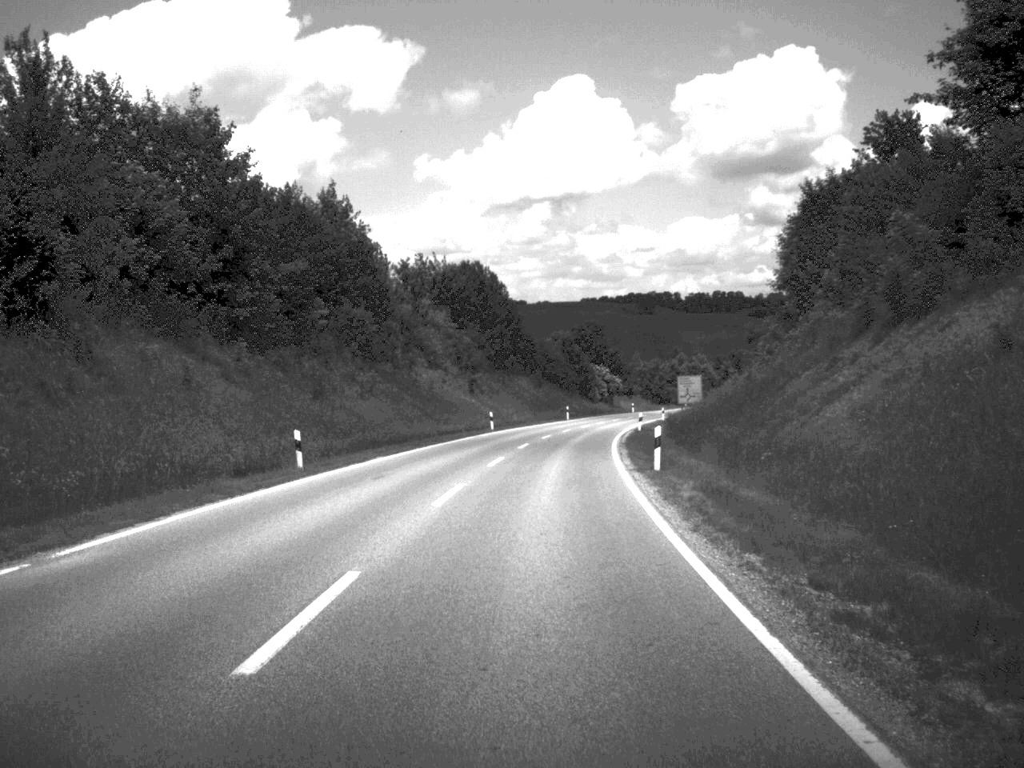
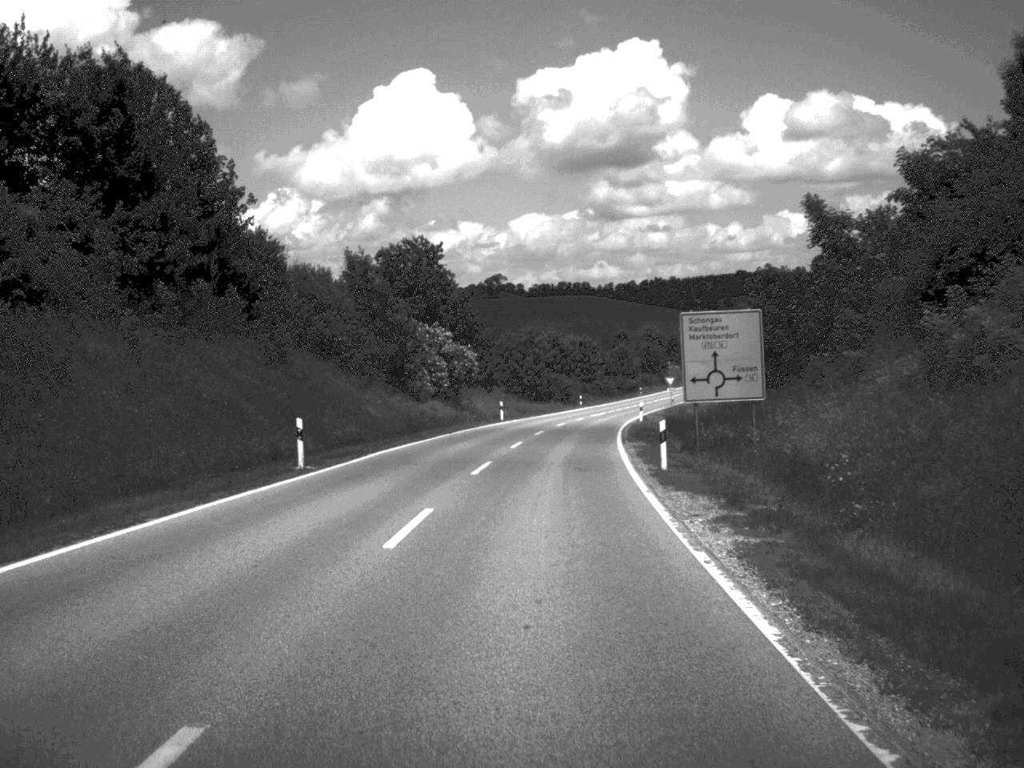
(+4.4, +74.7) m; +7°
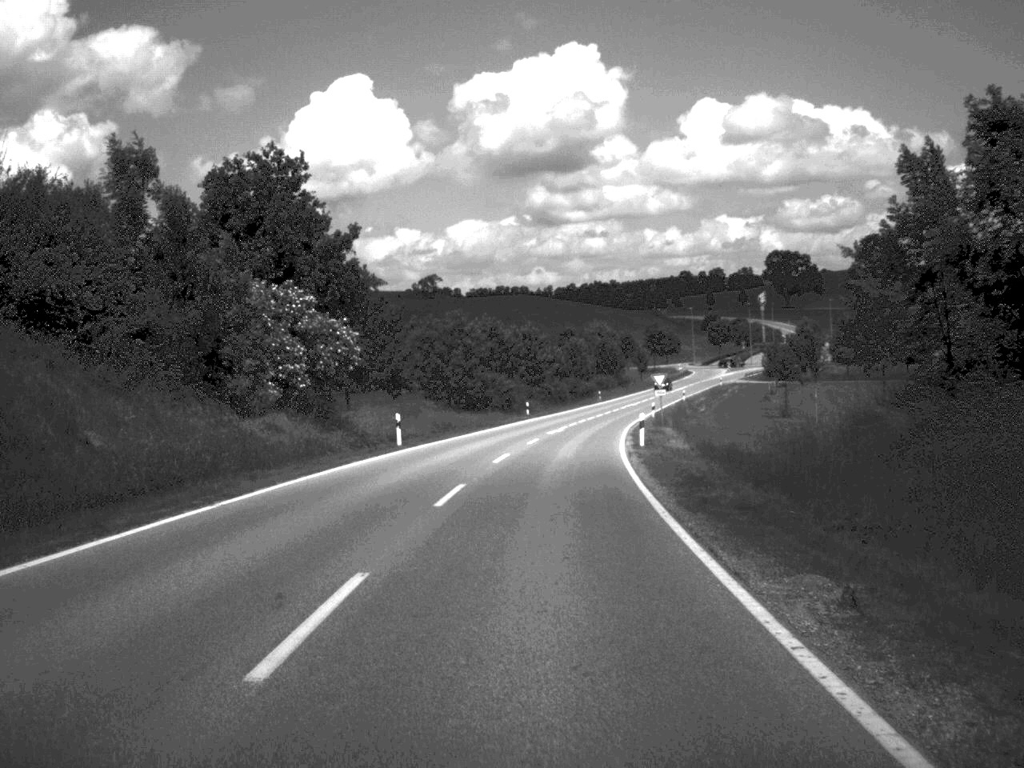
(+0.7, +29.3) m; +3°
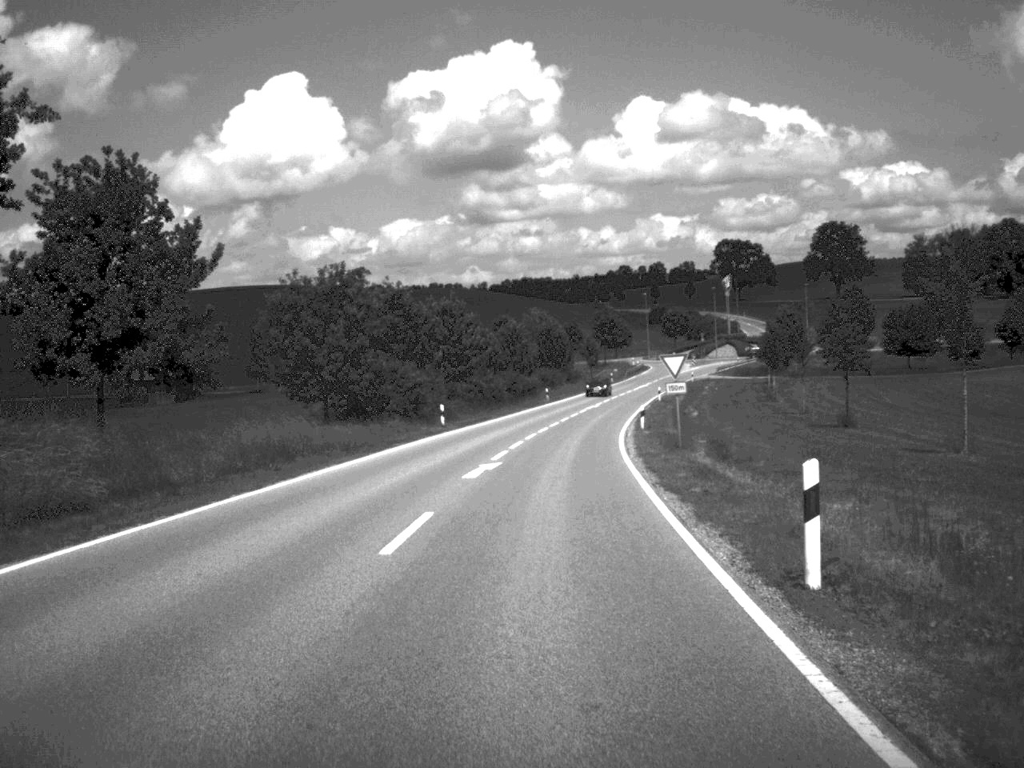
(+0.8, +29.2) m; +3°
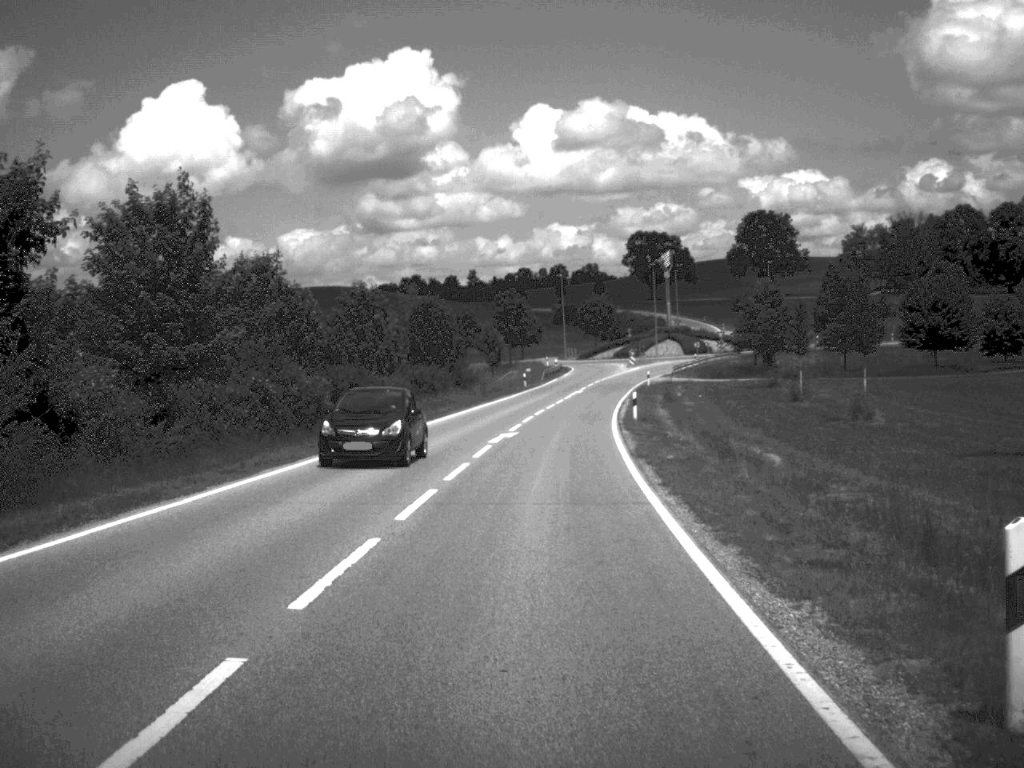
(+1.8, +43.9) m; +4°
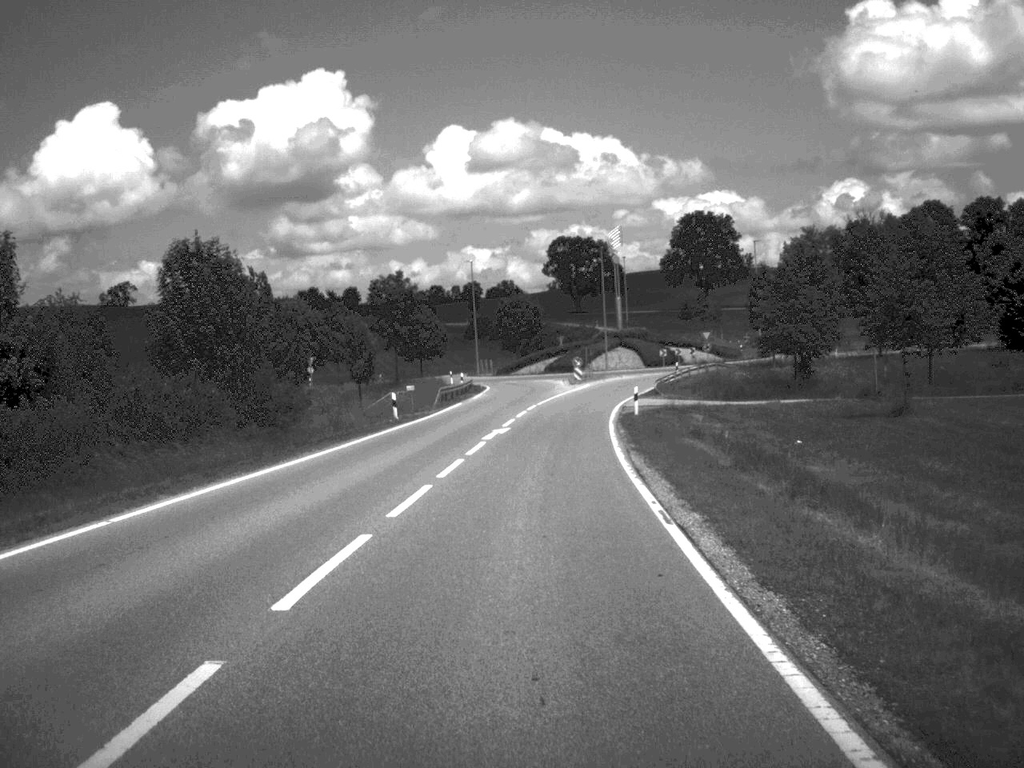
(+1.4, +40.6) m; +4°
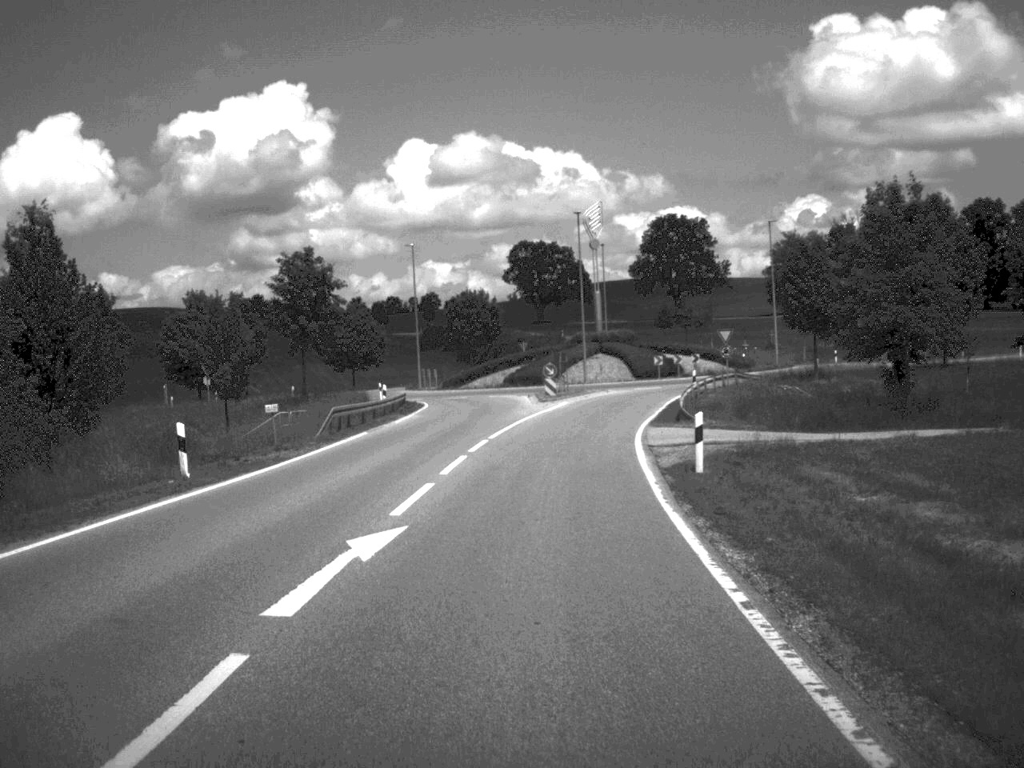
(+0.3, +22.9) m; +2°
